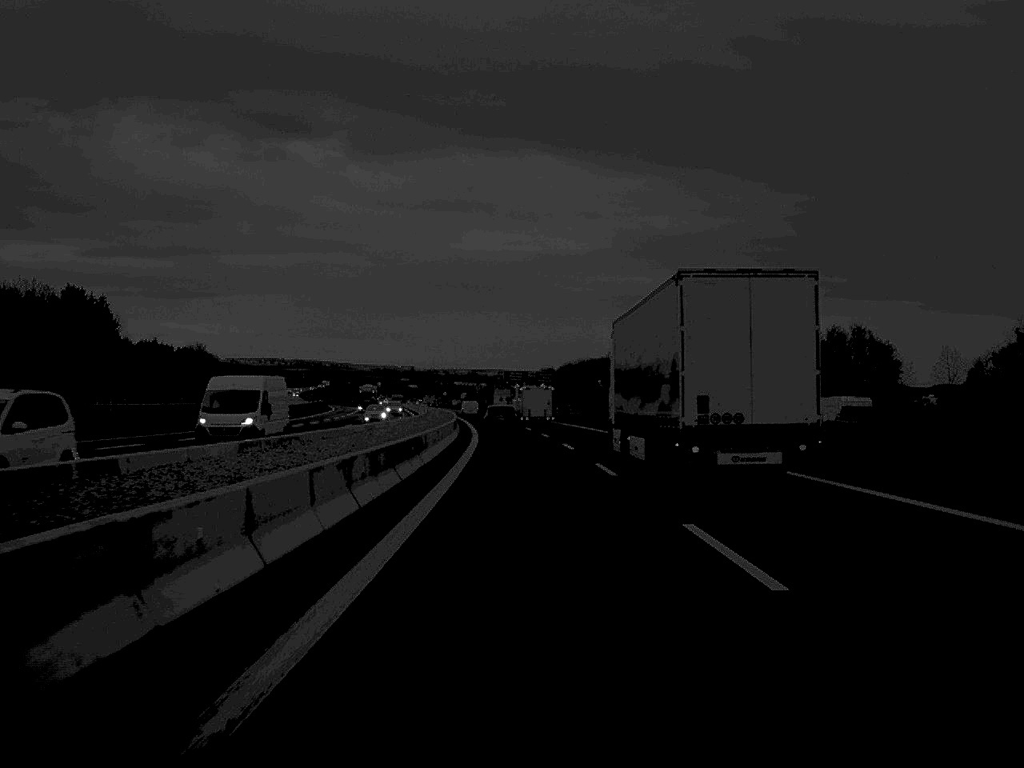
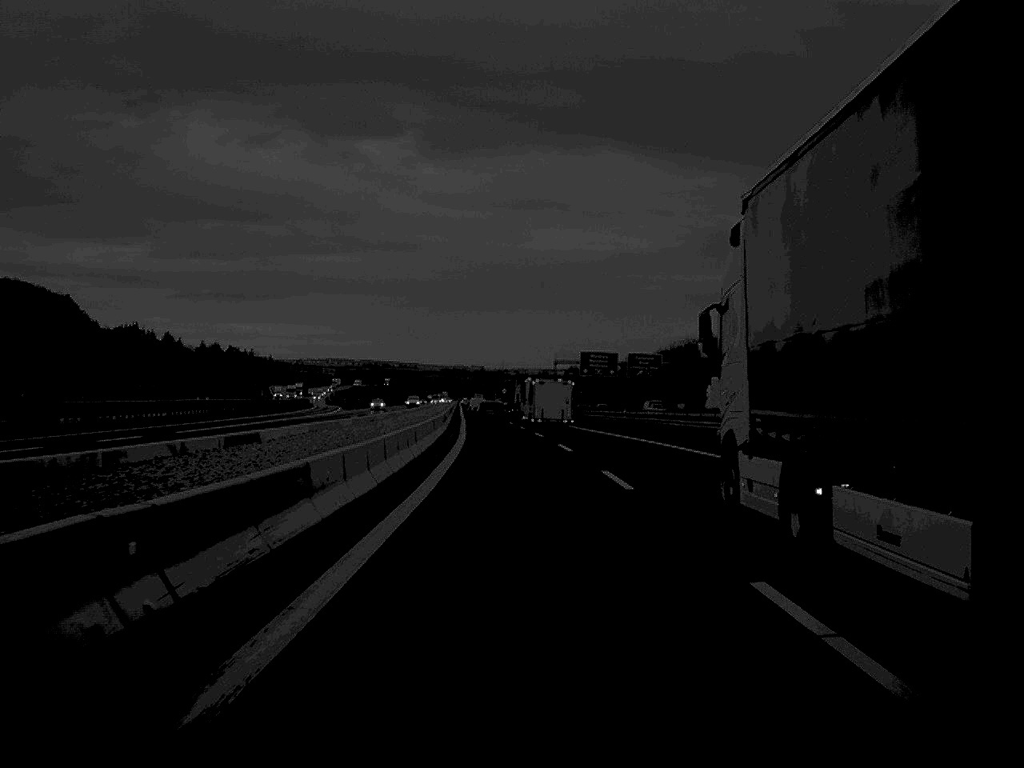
(-2.3, +94.9) m; -3°
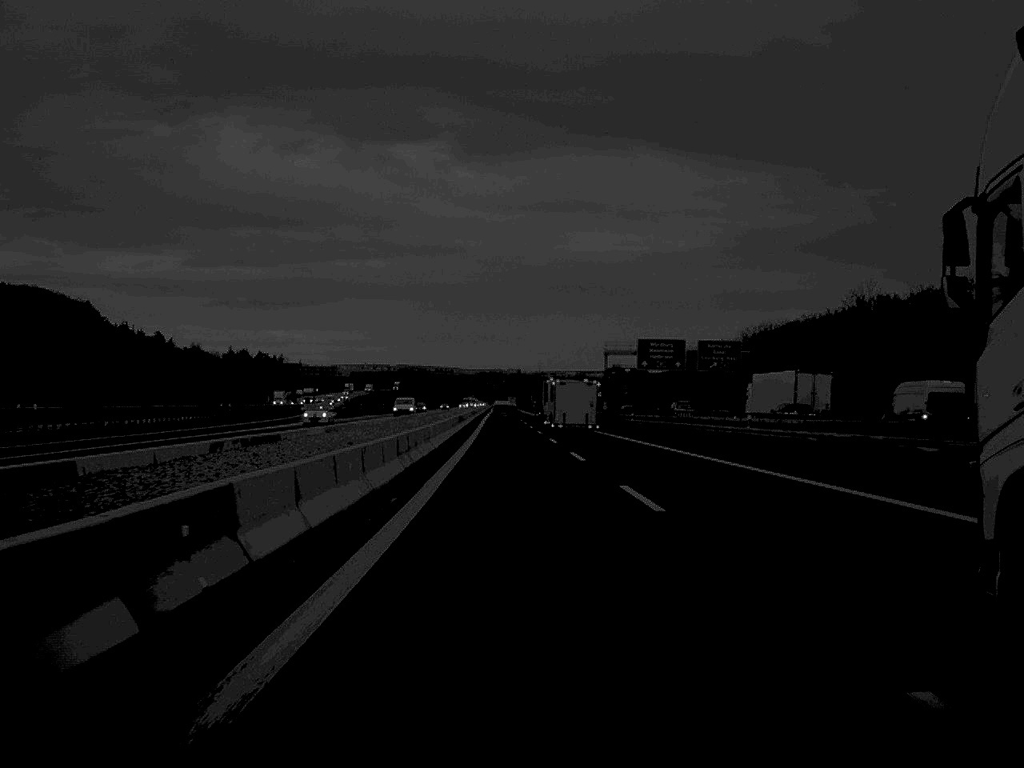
(-0.6, +39.8) m; -2°
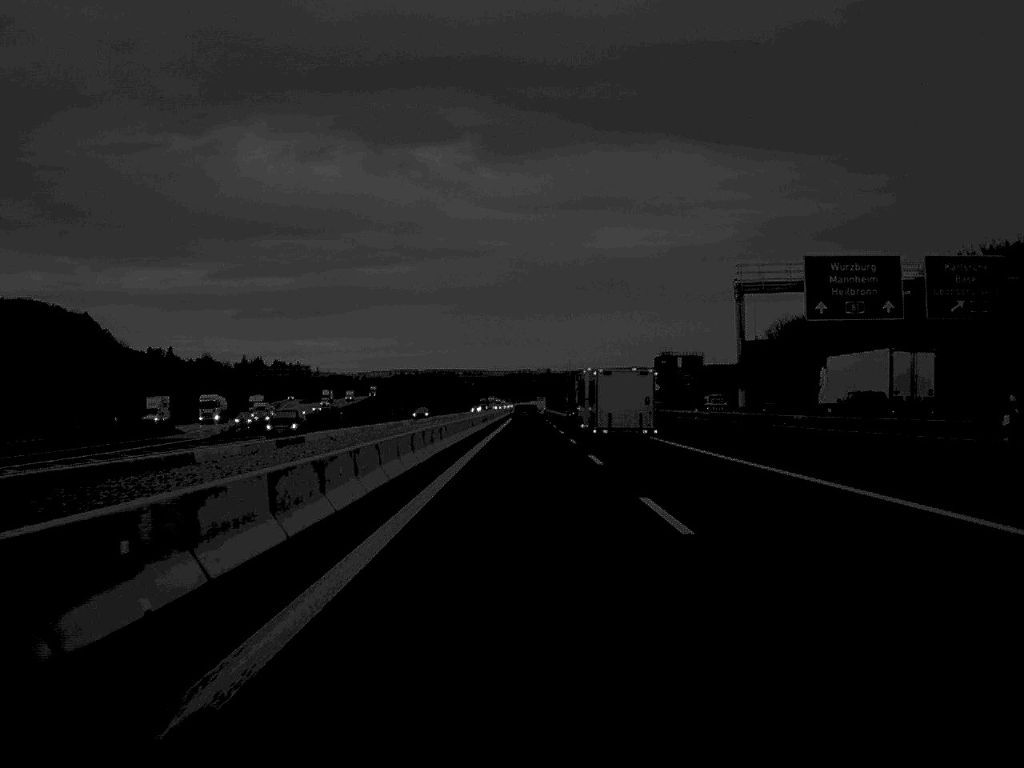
(-1.0, +74.7) m; -1°
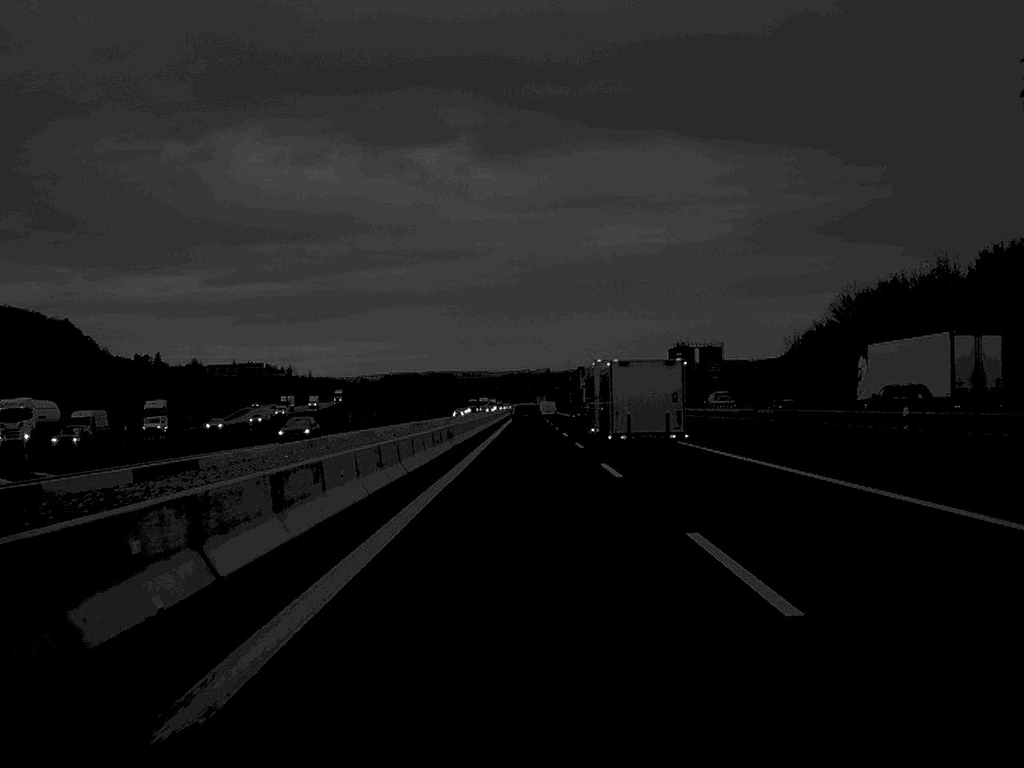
(0.0, +41.8) m; 0°
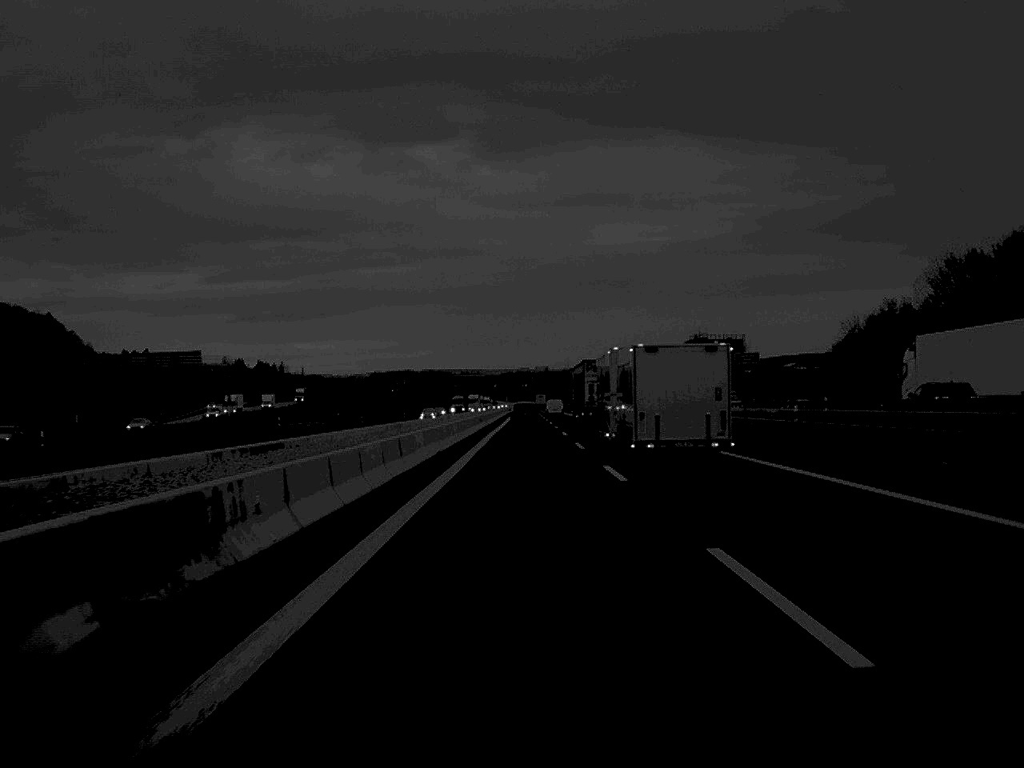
(0.0, +37.5) m; 0°
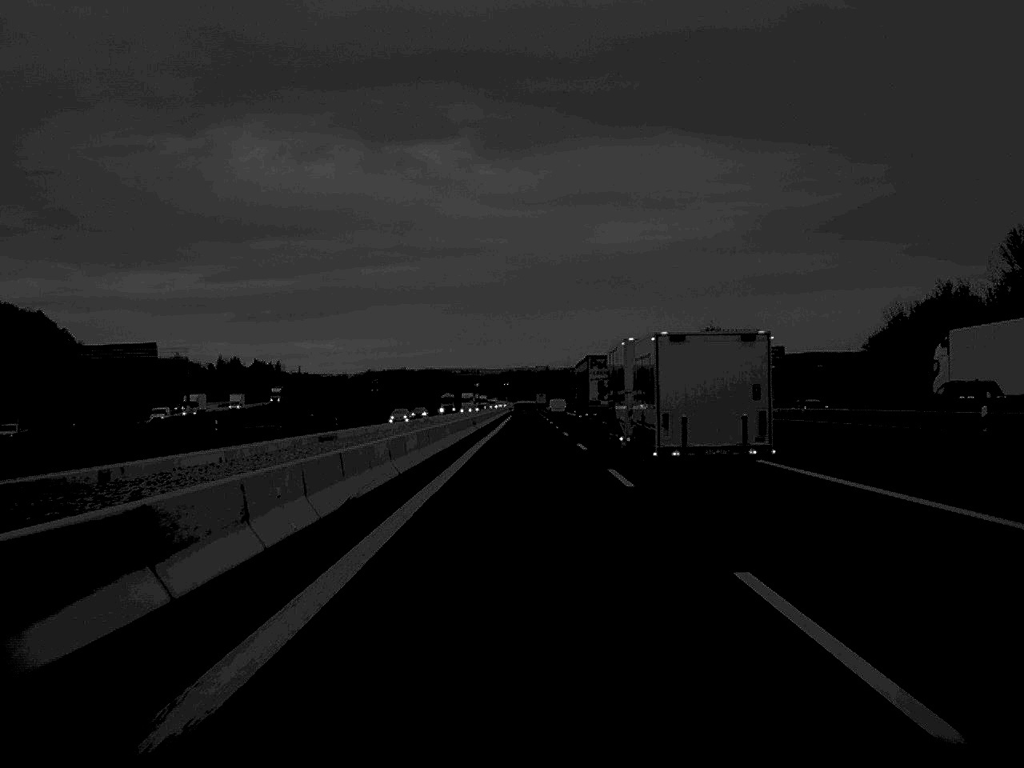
(0.0, +19.7) m; 0°
